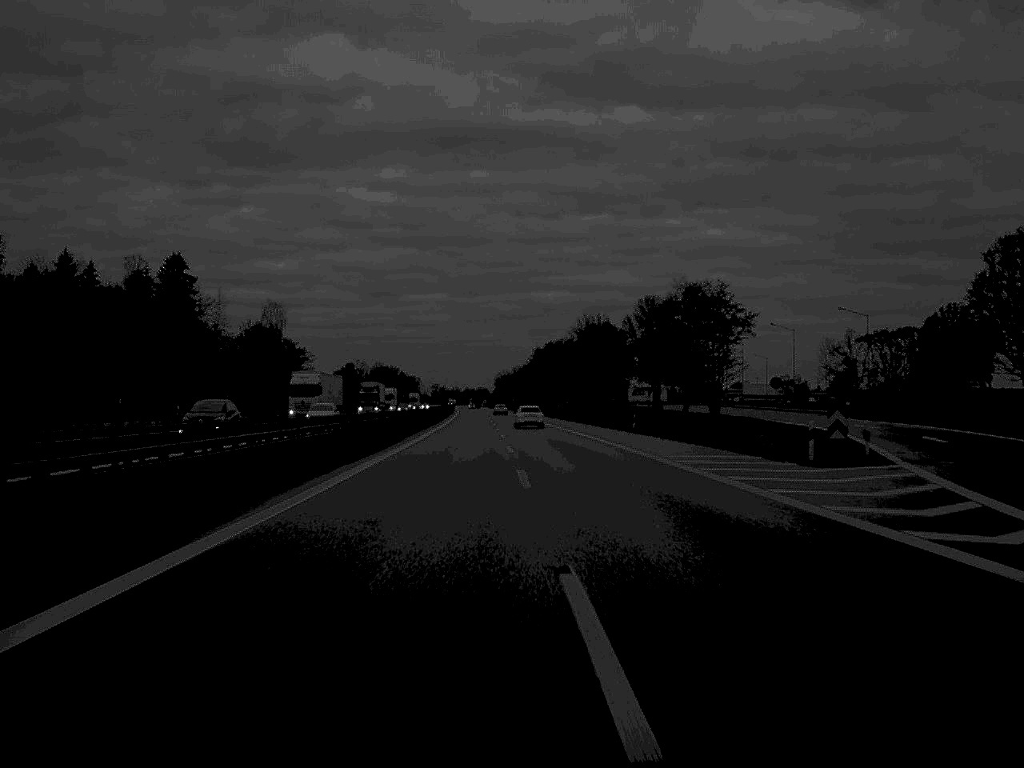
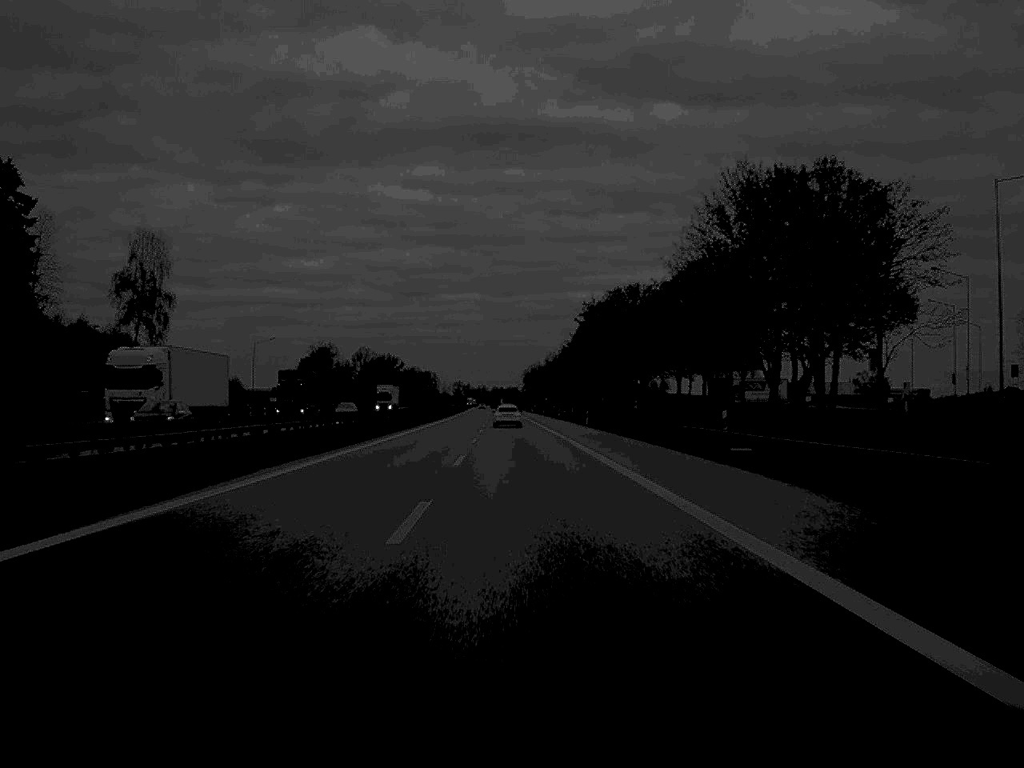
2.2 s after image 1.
(-1.2, +99.6) m; -1°
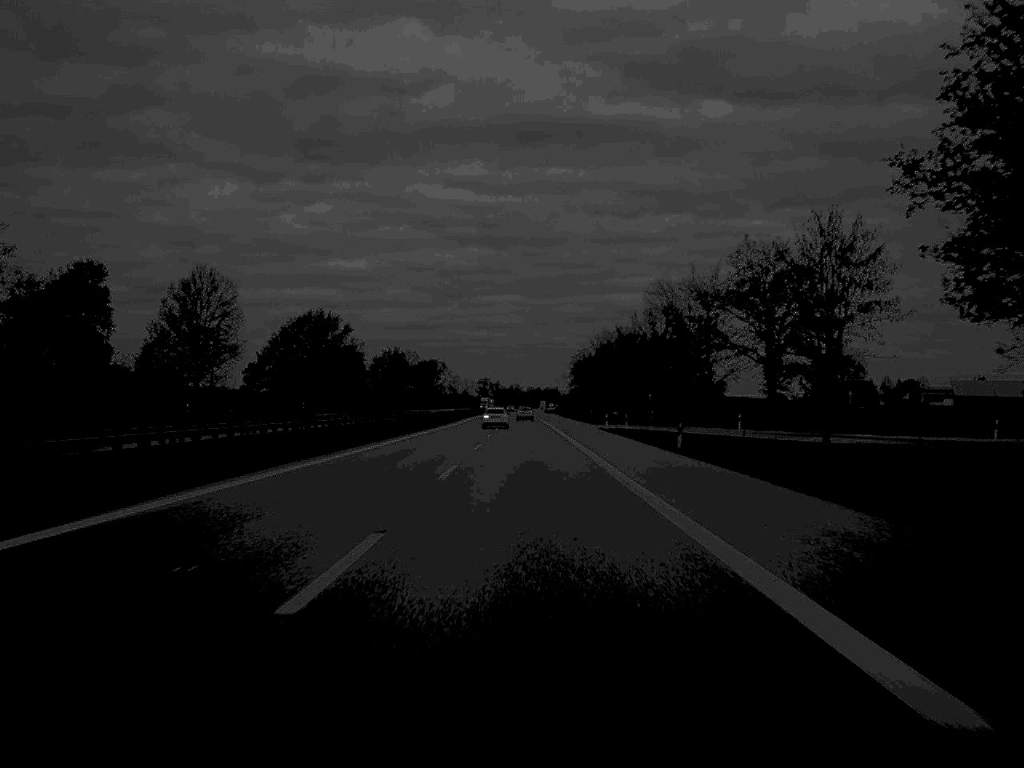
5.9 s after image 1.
(-3.1, +166.3) m; -2°
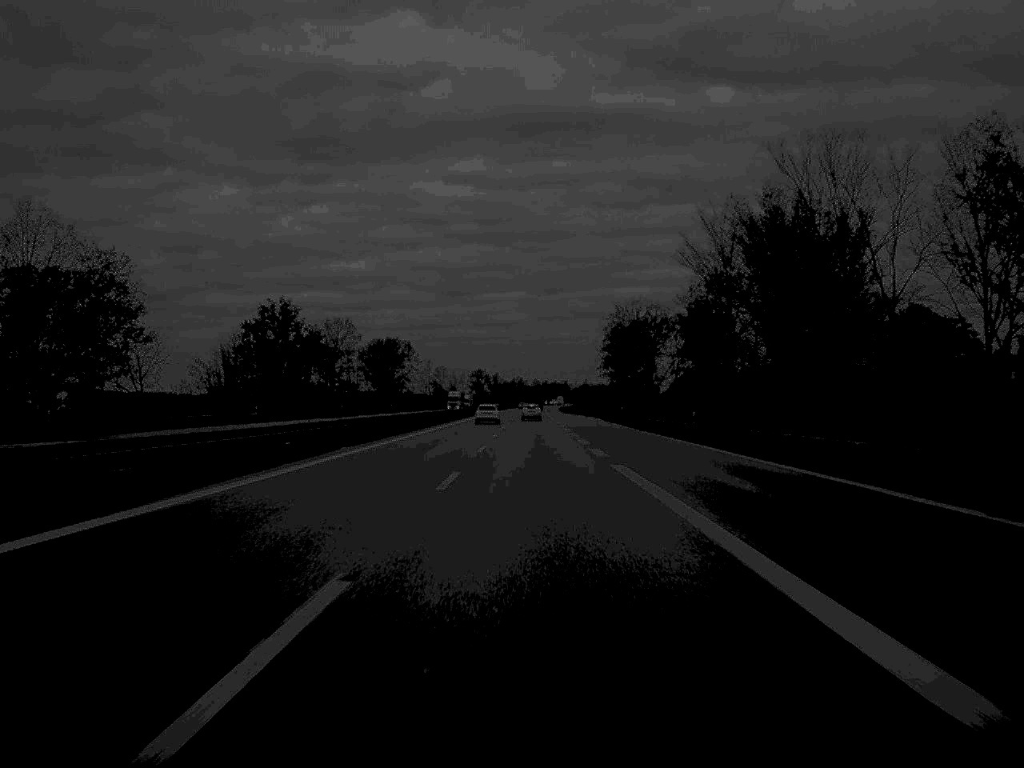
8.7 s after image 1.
(-0.3, +130.1) m; 0°
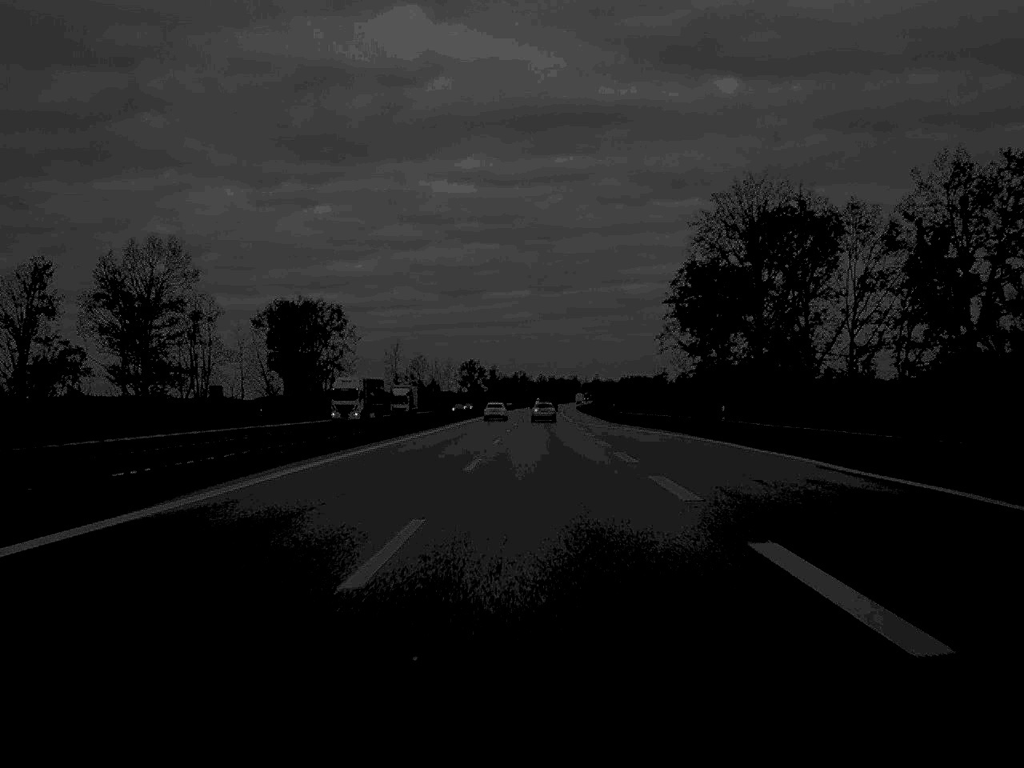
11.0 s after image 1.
(+0.1, +101.7) m; 0°
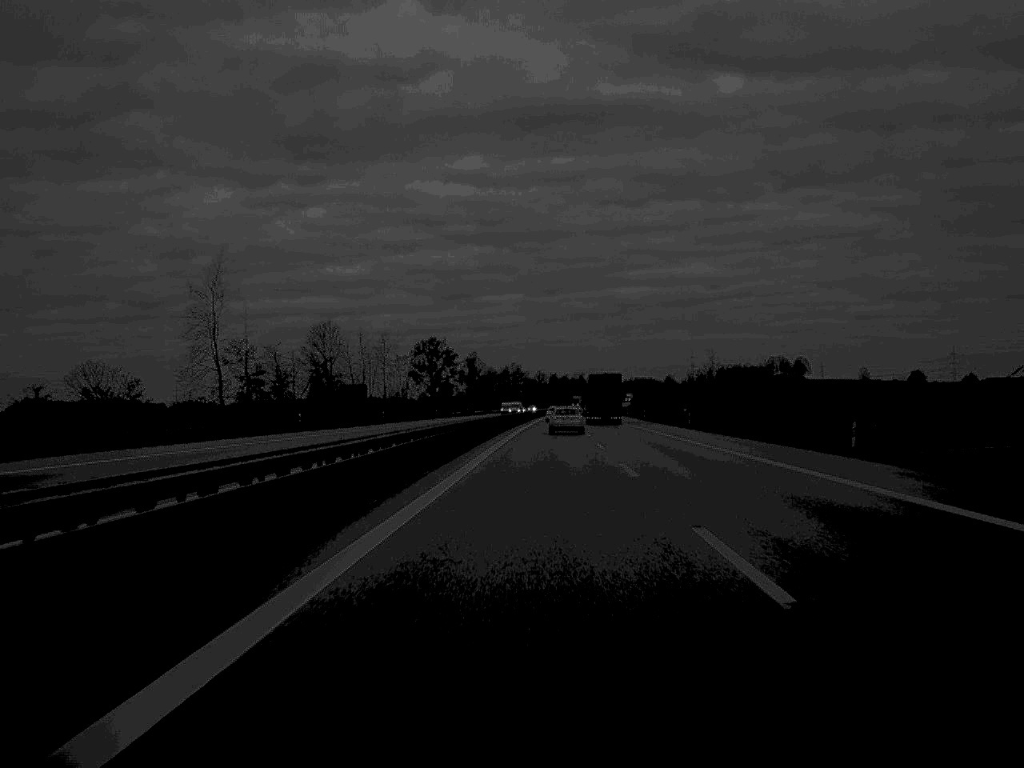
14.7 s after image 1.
(-1.2, +162.2) m; +1°
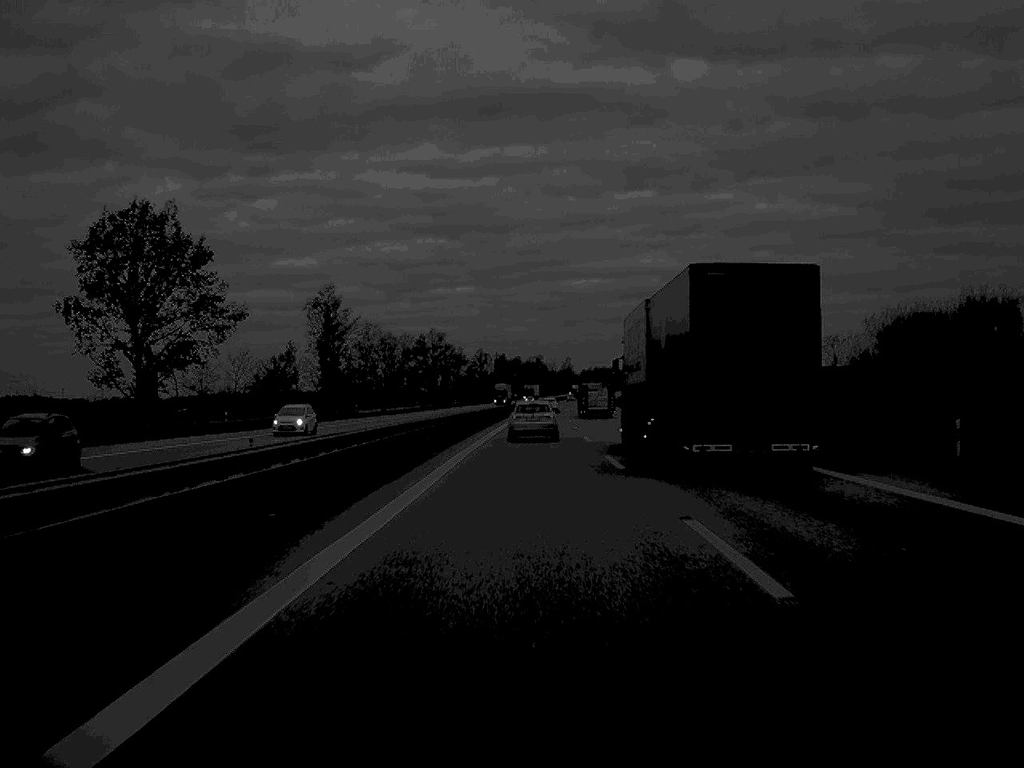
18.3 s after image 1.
(+4.2, +161.1) m; +2°
